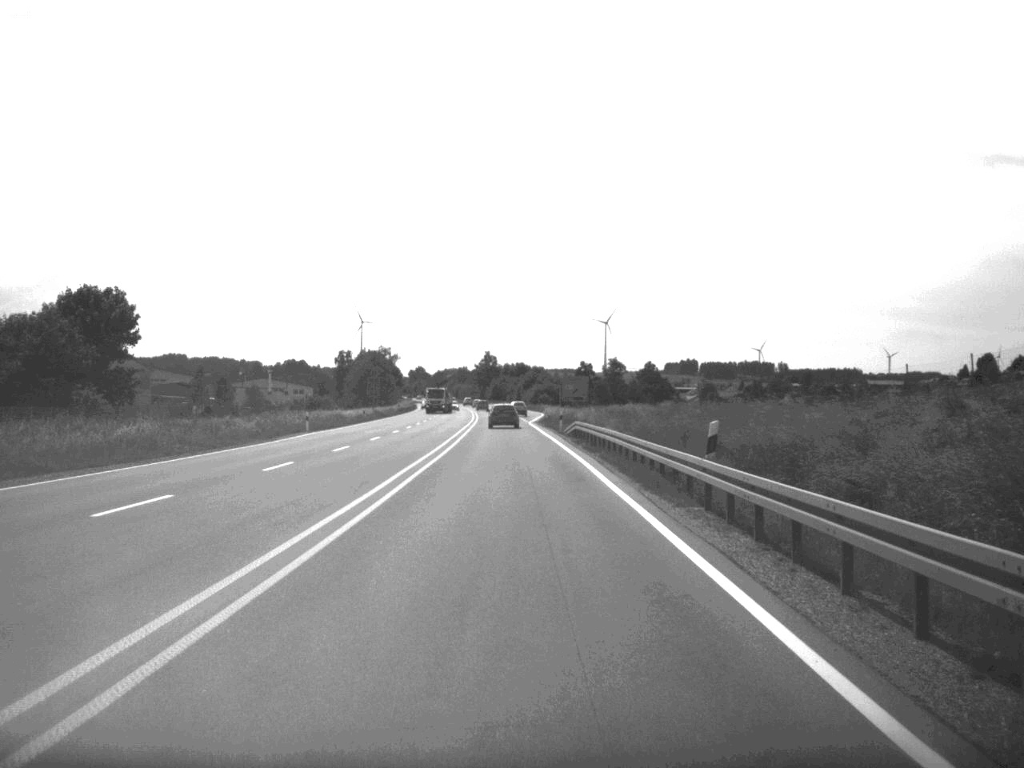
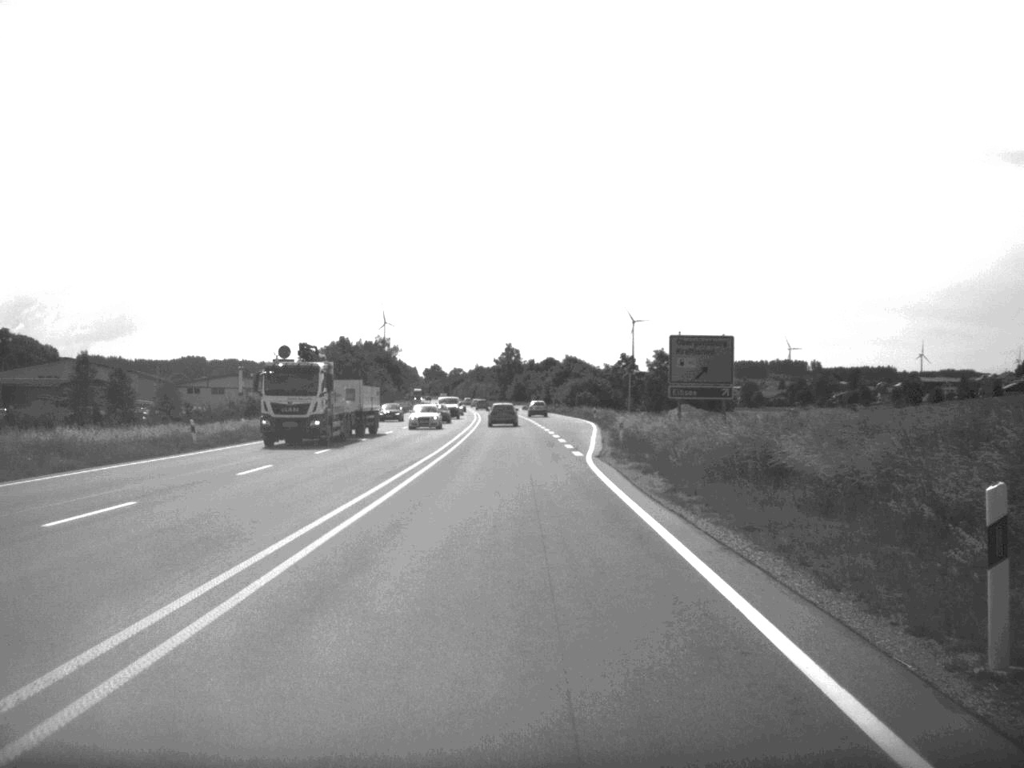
(-0.6, +61.2) m; -1°
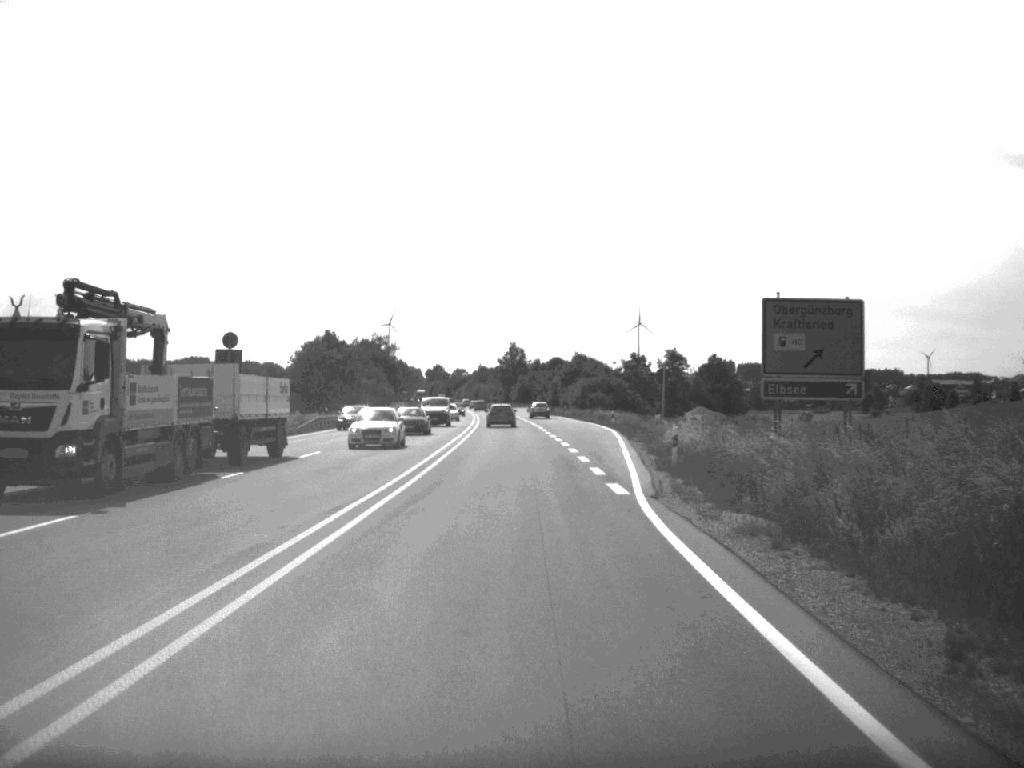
(0.0, +14.7) m; 0°
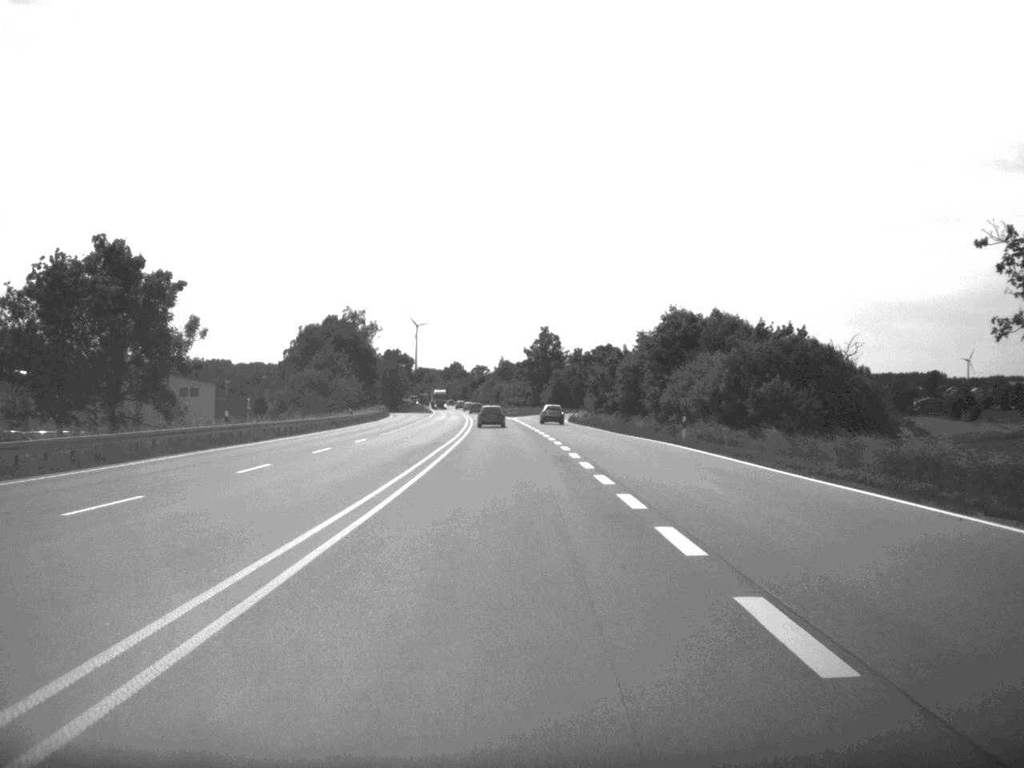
(-0.9, +79.3) m; -1°
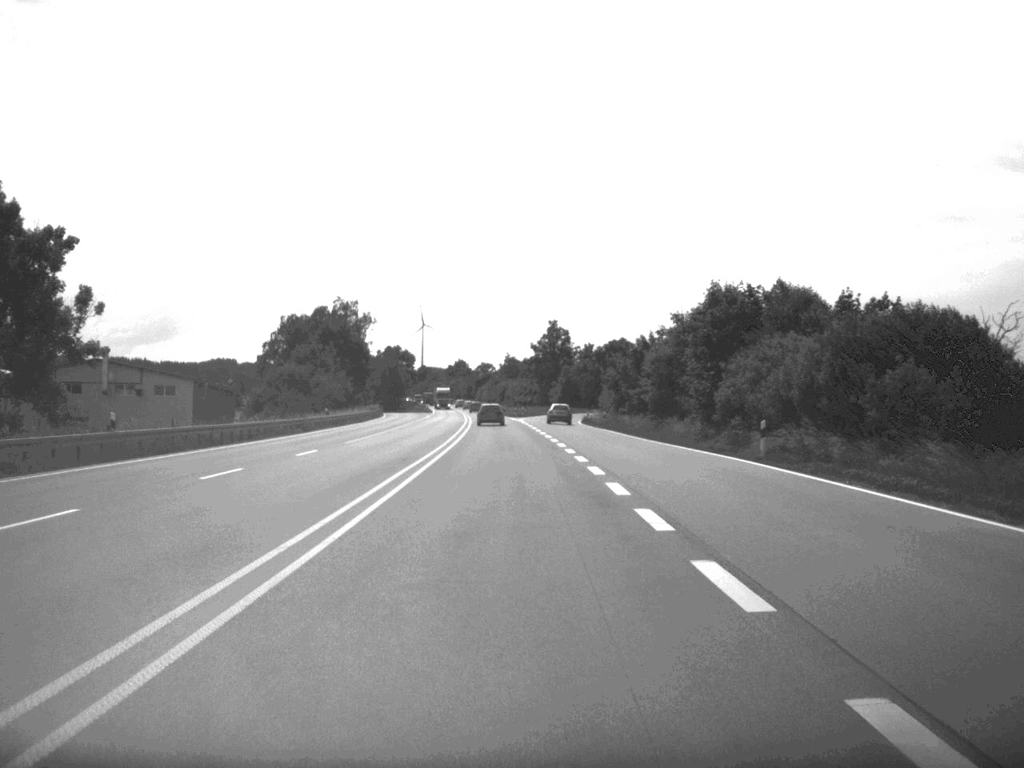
(0.0, +15.4) m; 0°
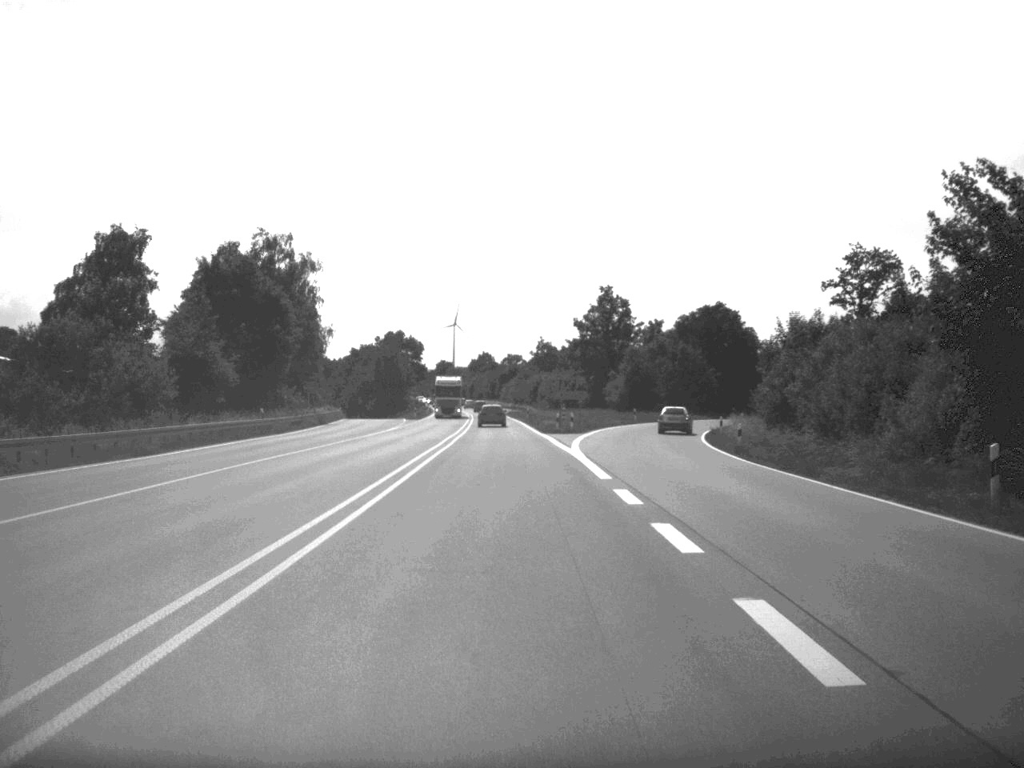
(-0.9, +67.4) m; -2°
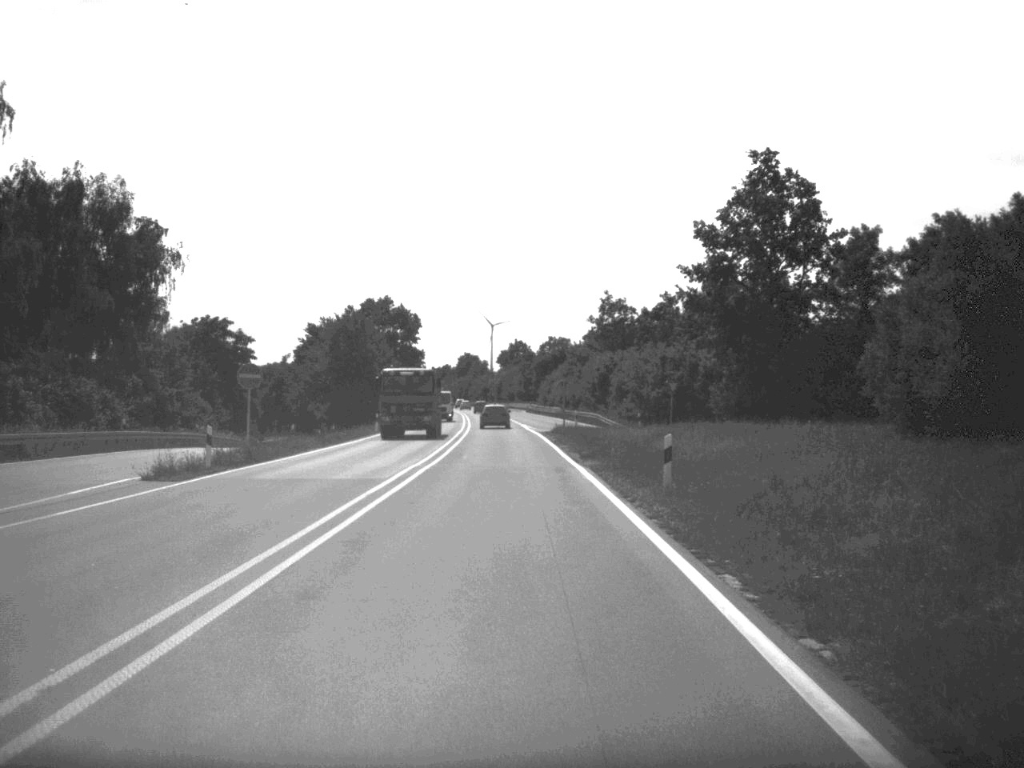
(-1.5, +86.3) m; -2°
